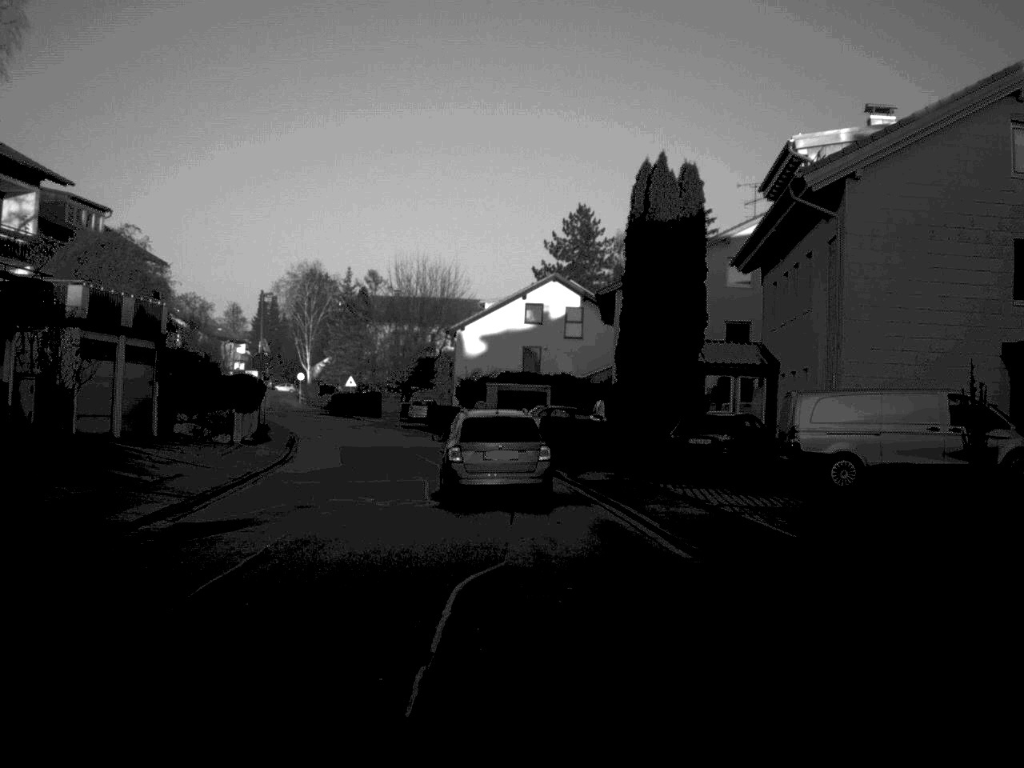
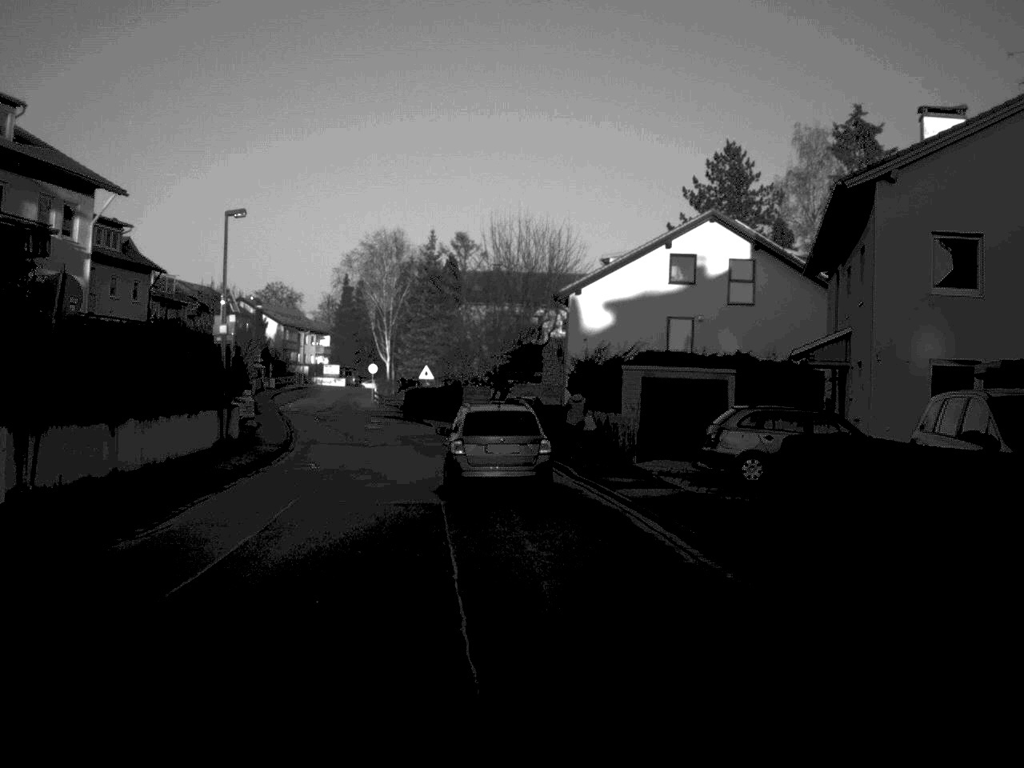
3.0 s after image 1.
(-1.2, +25.4) m; -5°
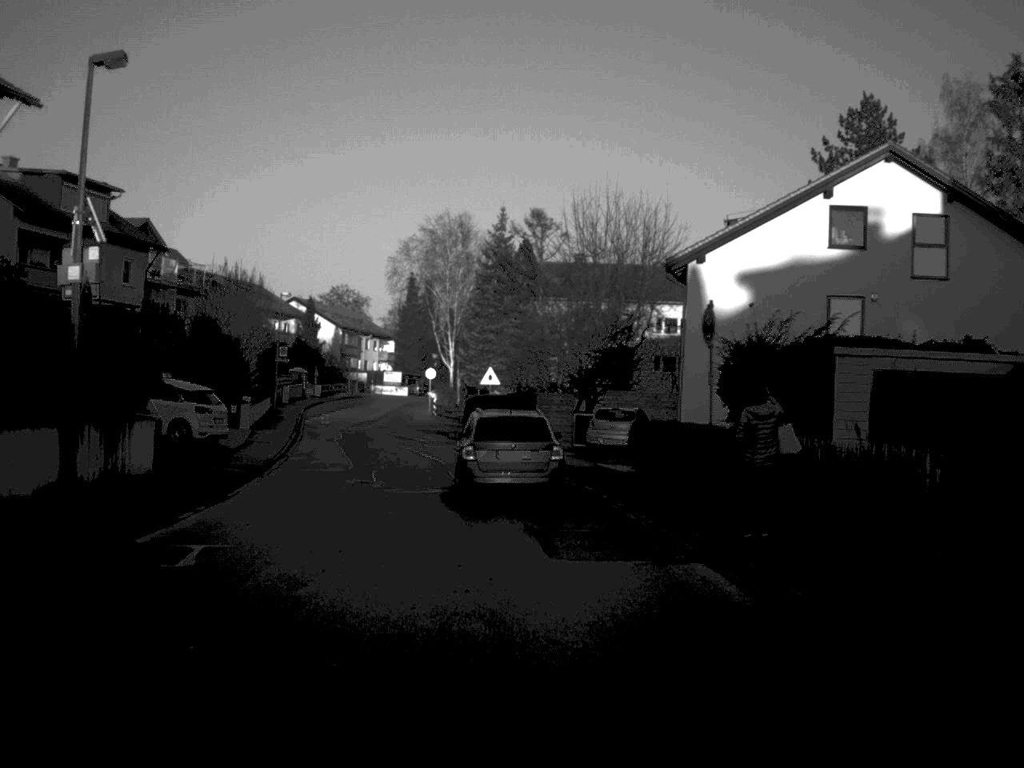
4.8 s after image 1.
(-0.5, +16.2) m; -3°
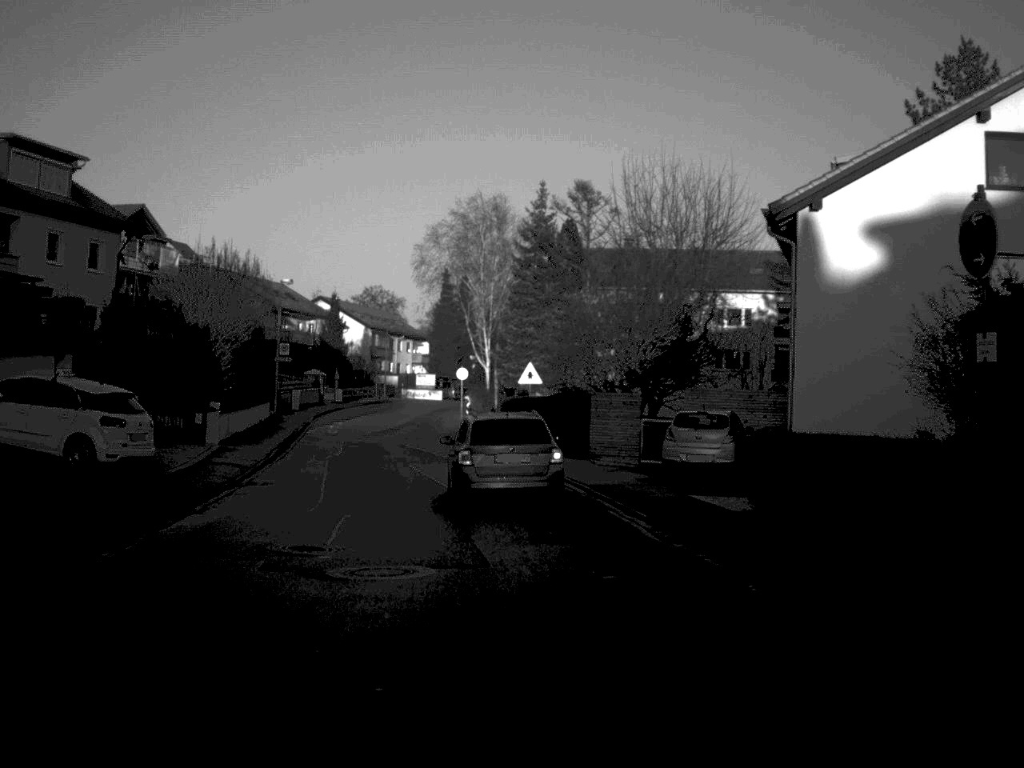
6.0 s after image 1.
(-0.2, +10.5) m; -2°
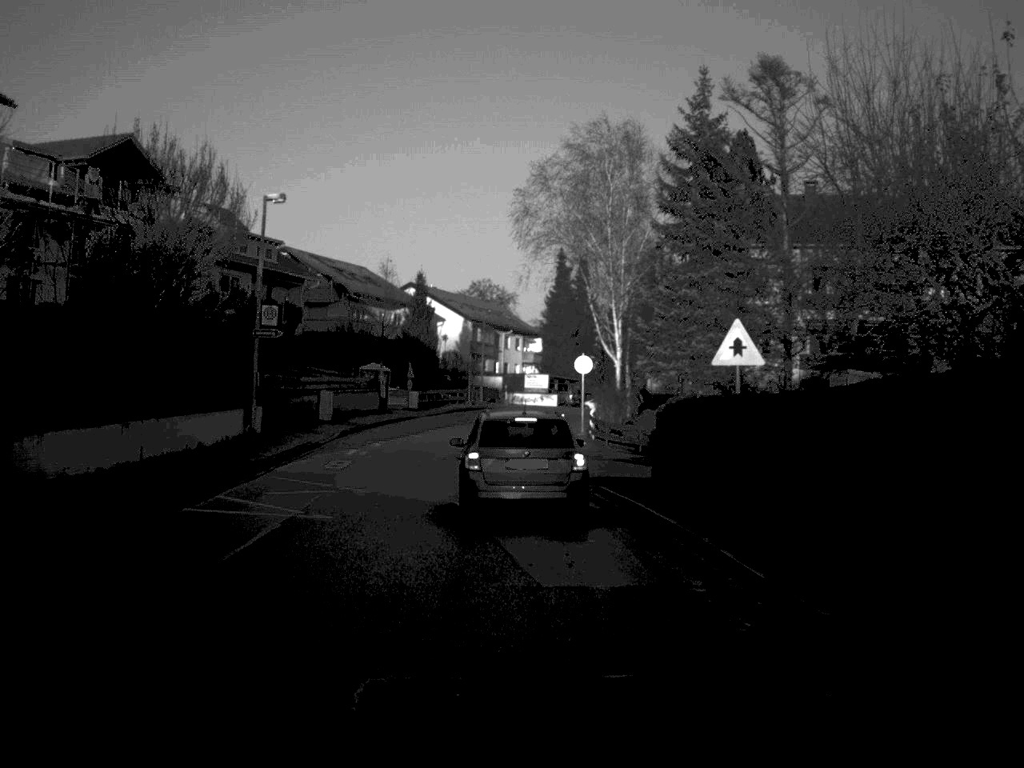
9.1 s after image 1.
(-1.1, +24.4) m; -5°
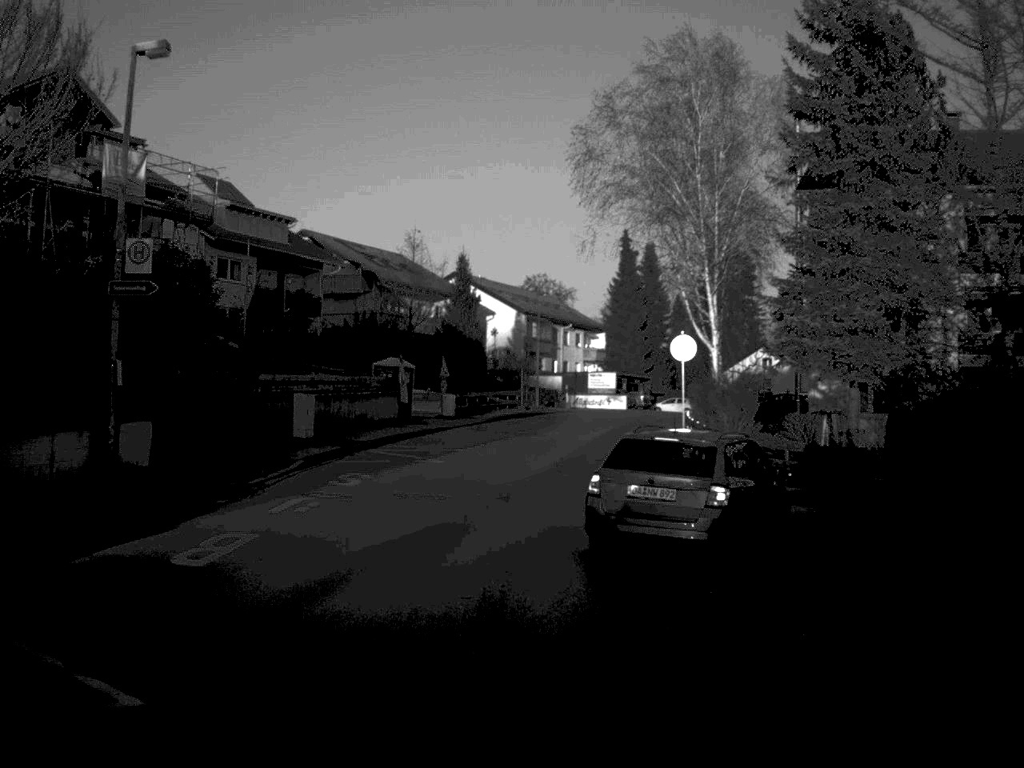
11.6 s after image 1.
(-0.3, +14.7) m; -3°
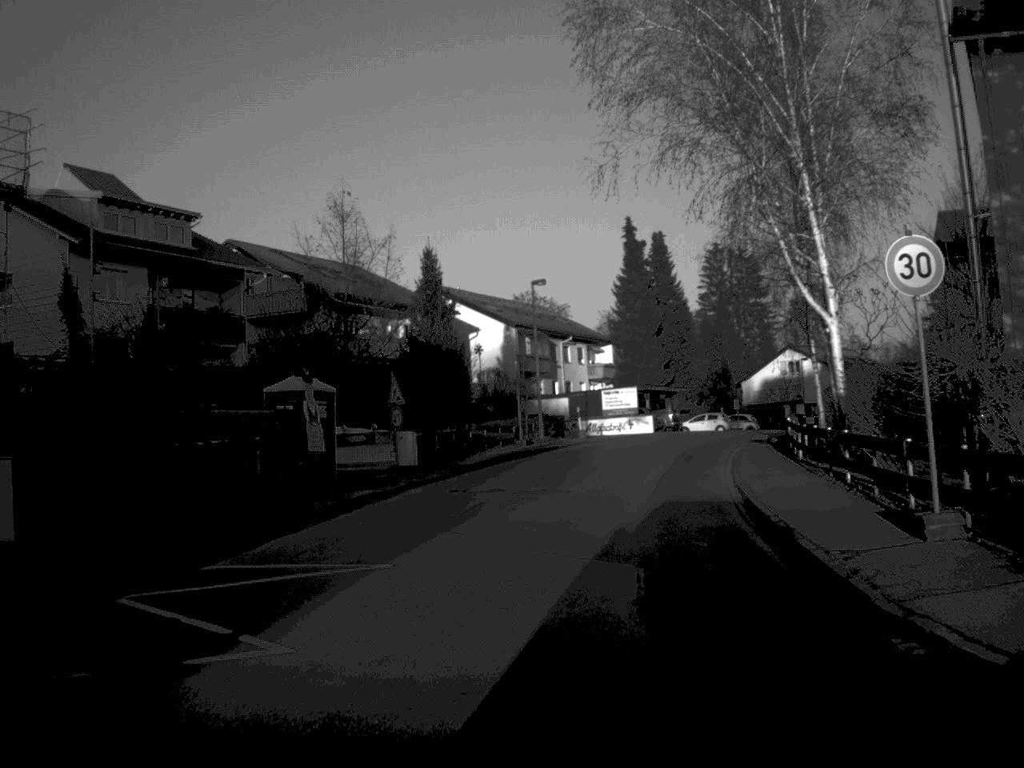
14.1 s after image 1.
(-0.2, +18.9) m; 0°
